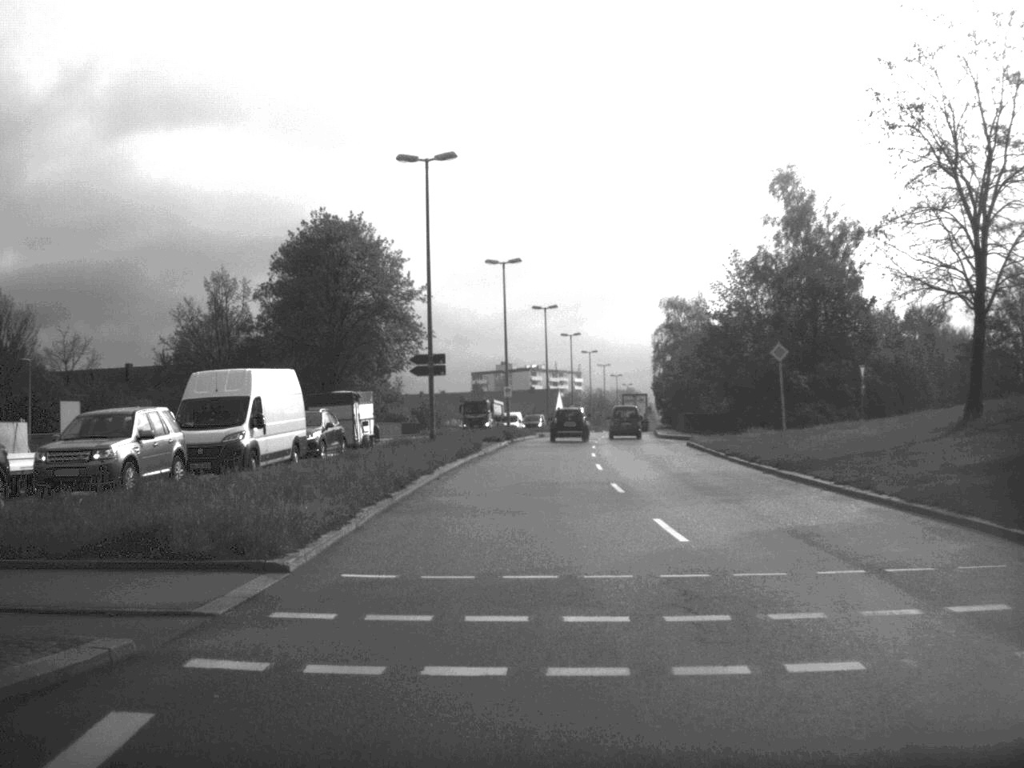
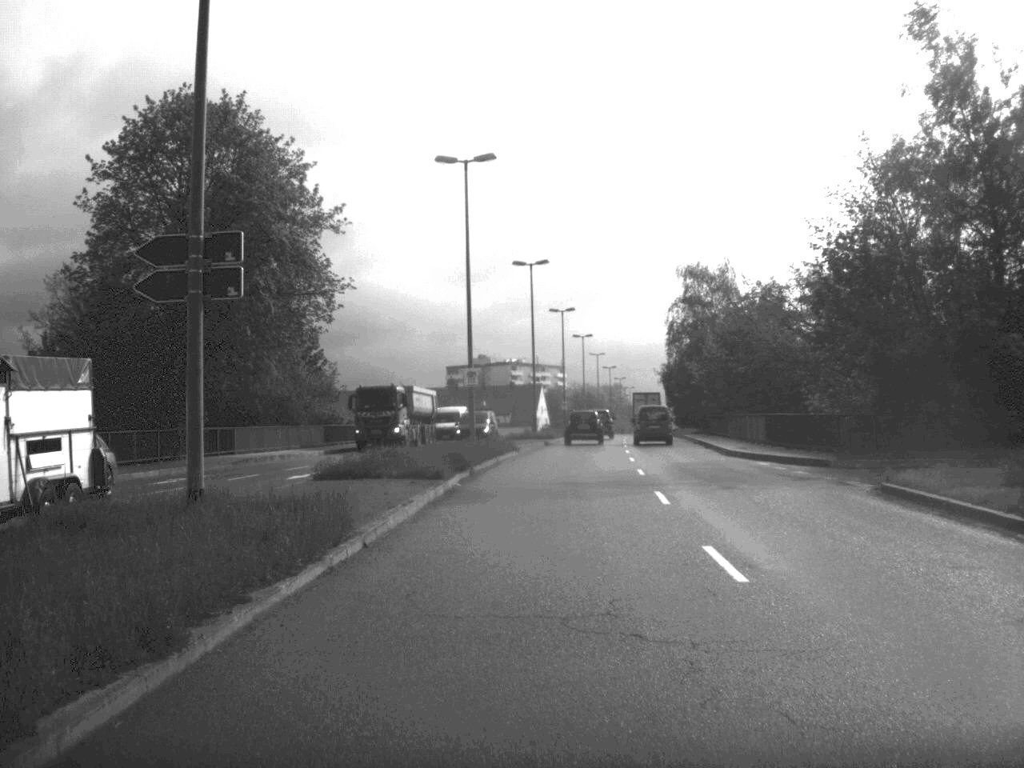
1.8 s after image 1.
(+0.1, +29.9) m; +1°
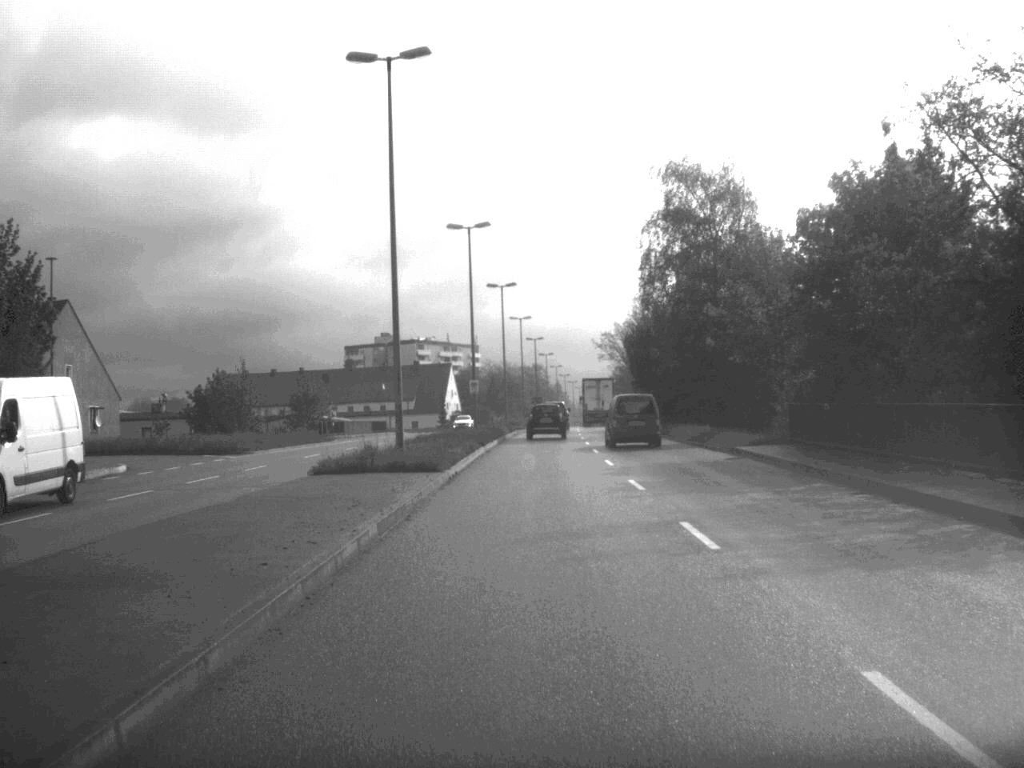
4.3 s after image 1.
(+1.4, +42.3) m; +4°
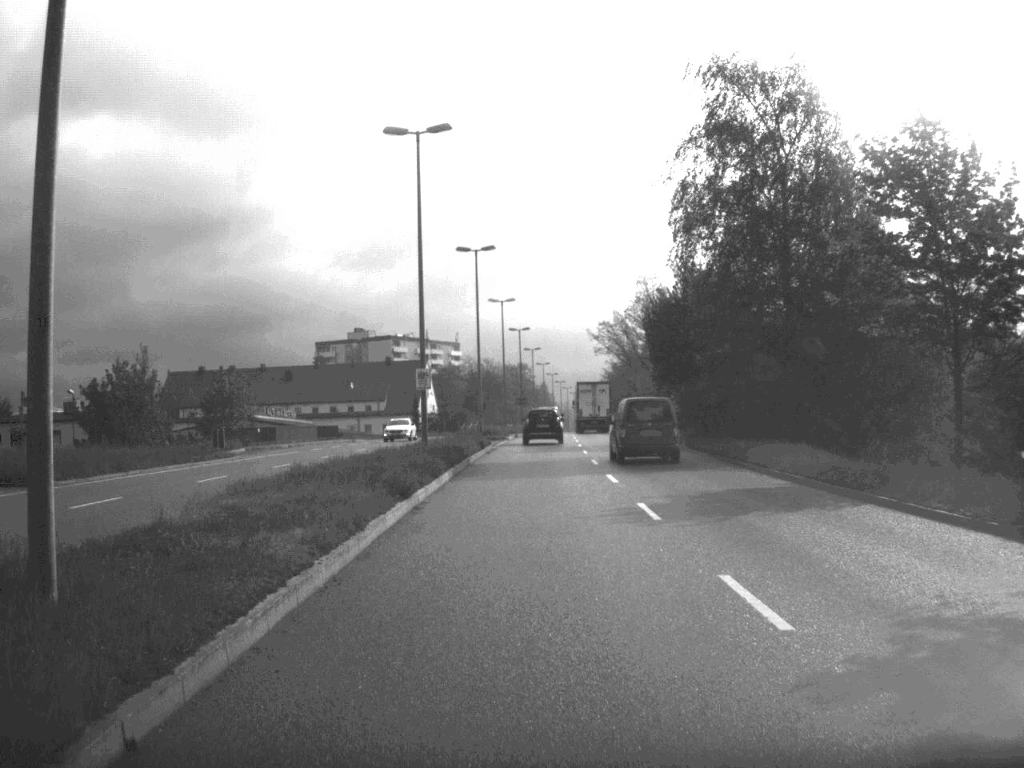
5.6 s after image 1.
(+0.1, +22.1) m; +1°
